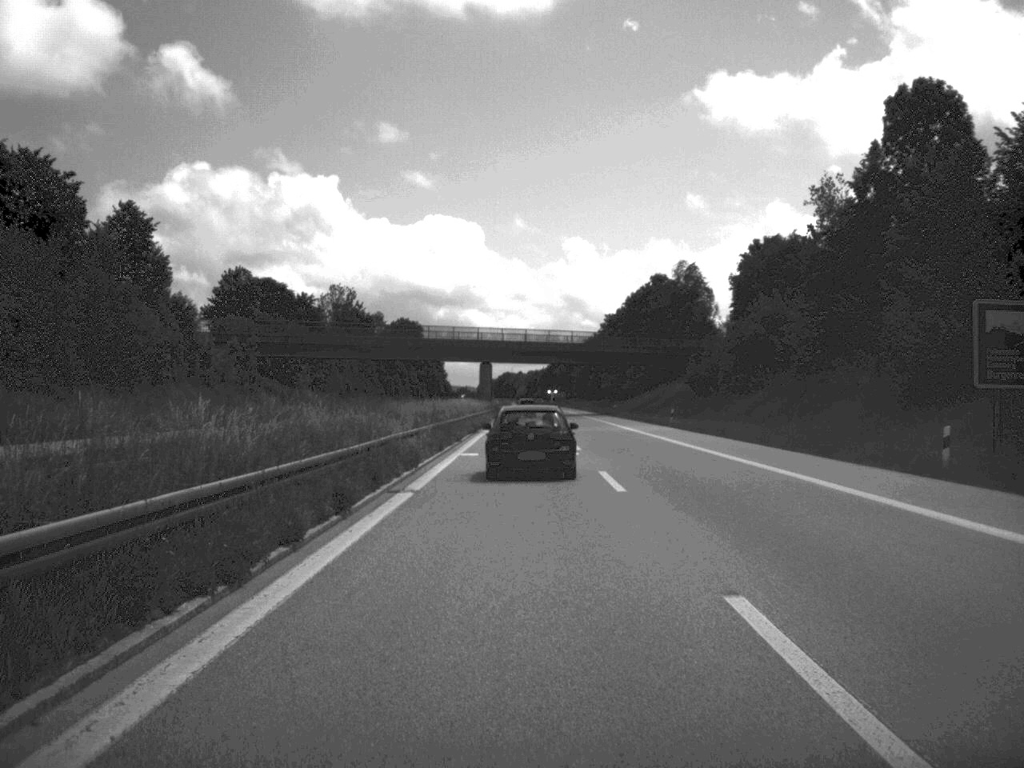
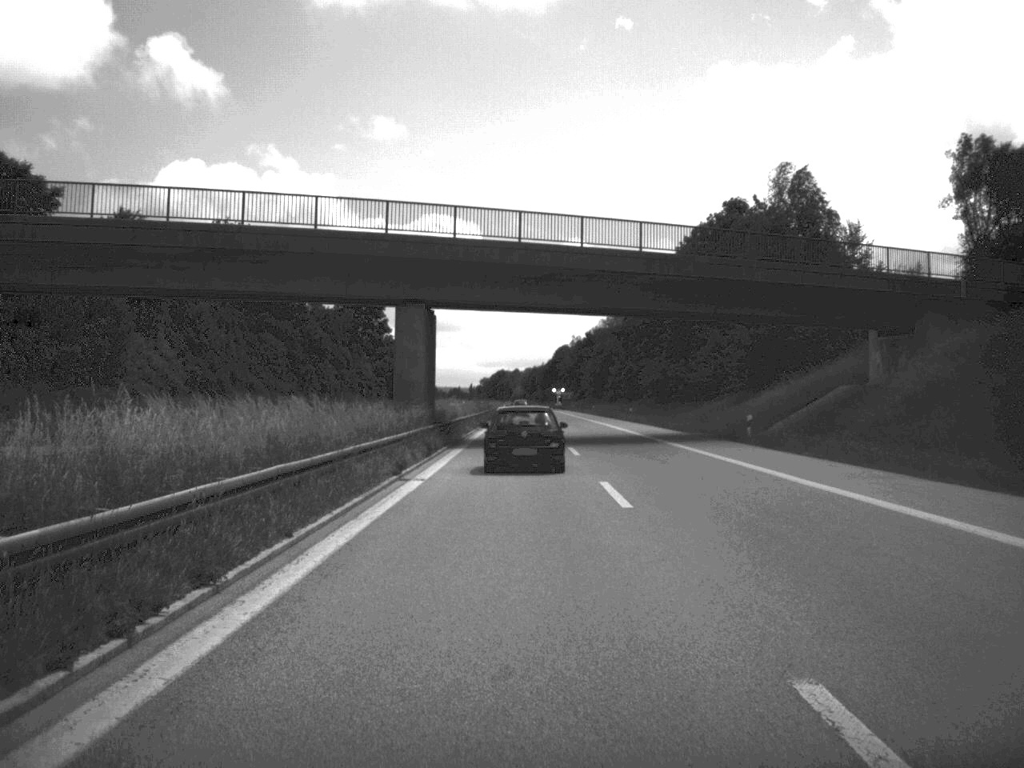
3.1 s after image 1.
(0.0, +73.8) m; 0°
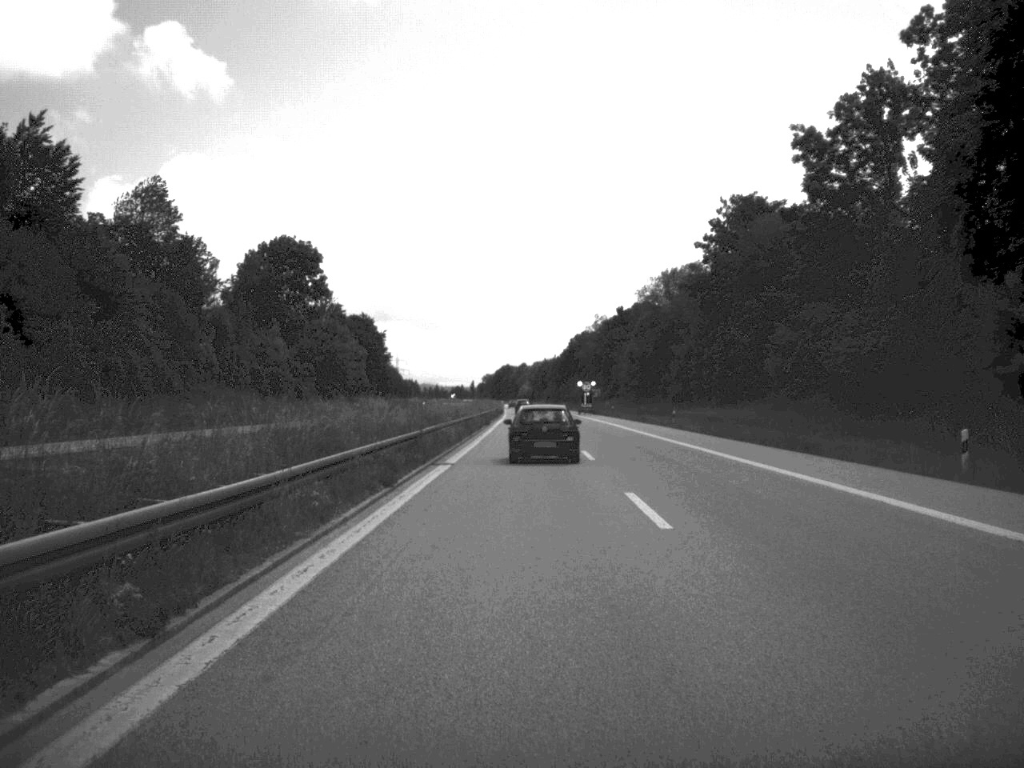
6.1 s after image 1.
(-0.4, +73.8) m; -1°
